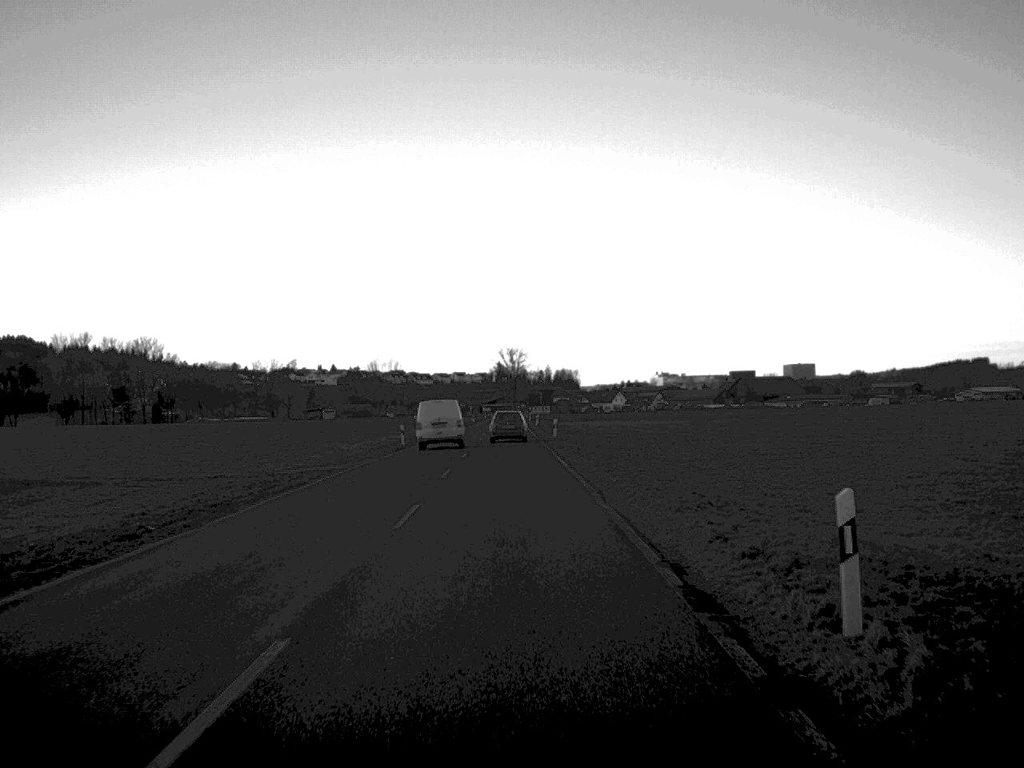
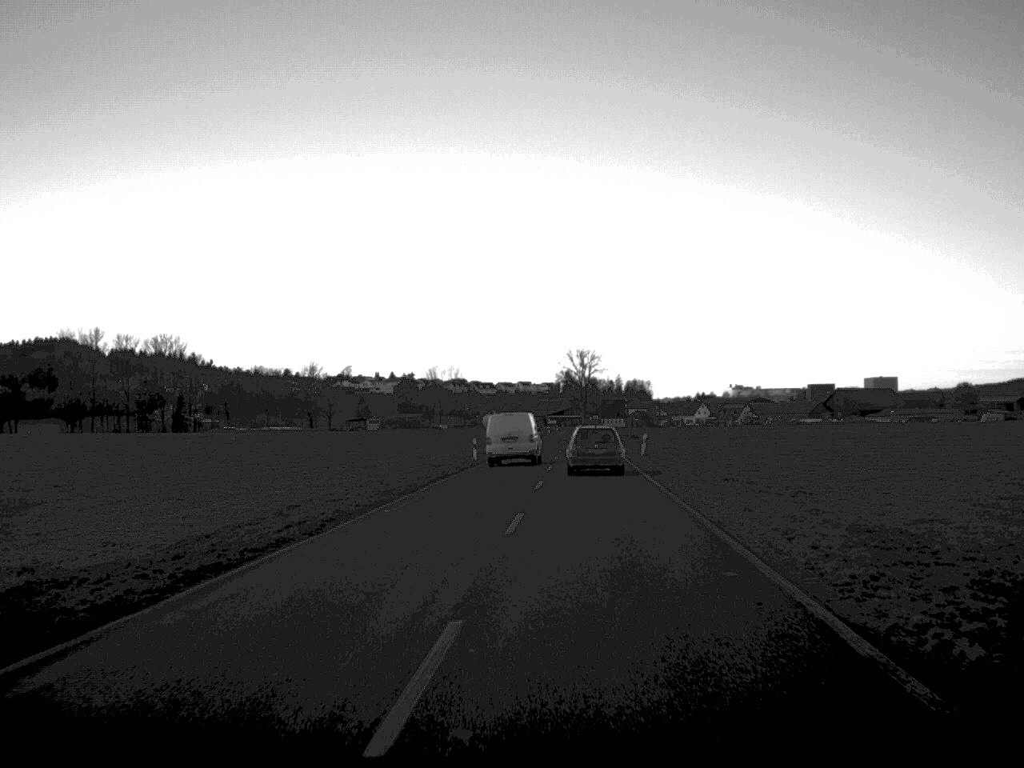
(-1.4, +58.3) m; -3°
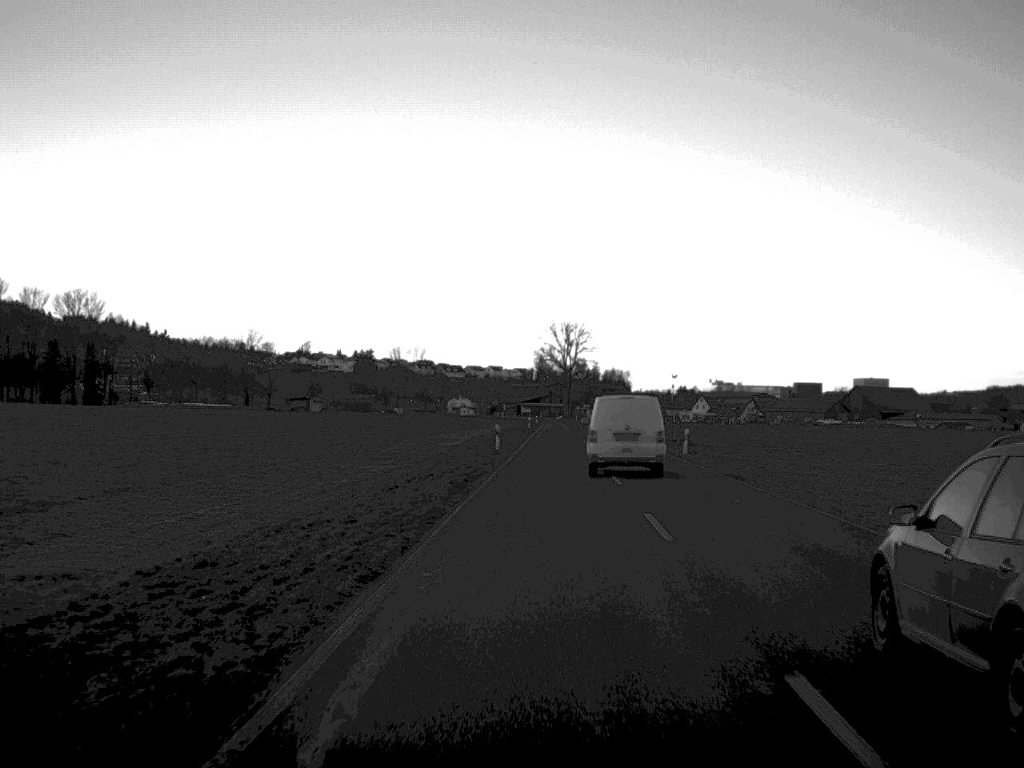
(+0.1, +62.2) m; +1°
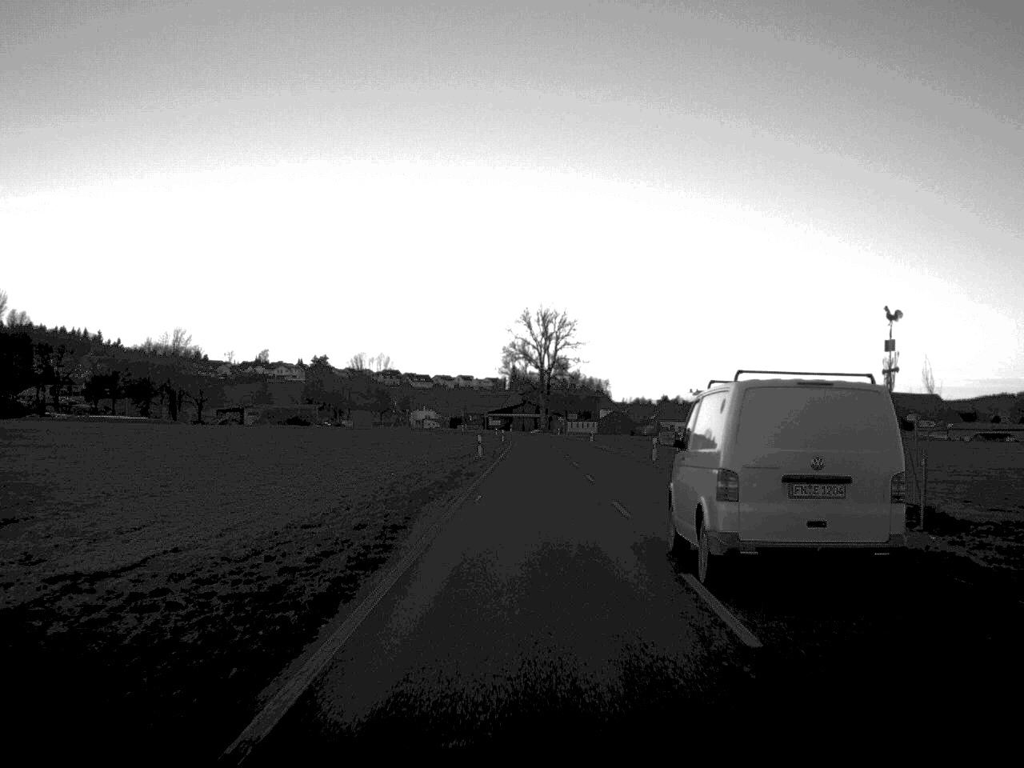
(+1.1, +54.7) m; +1°
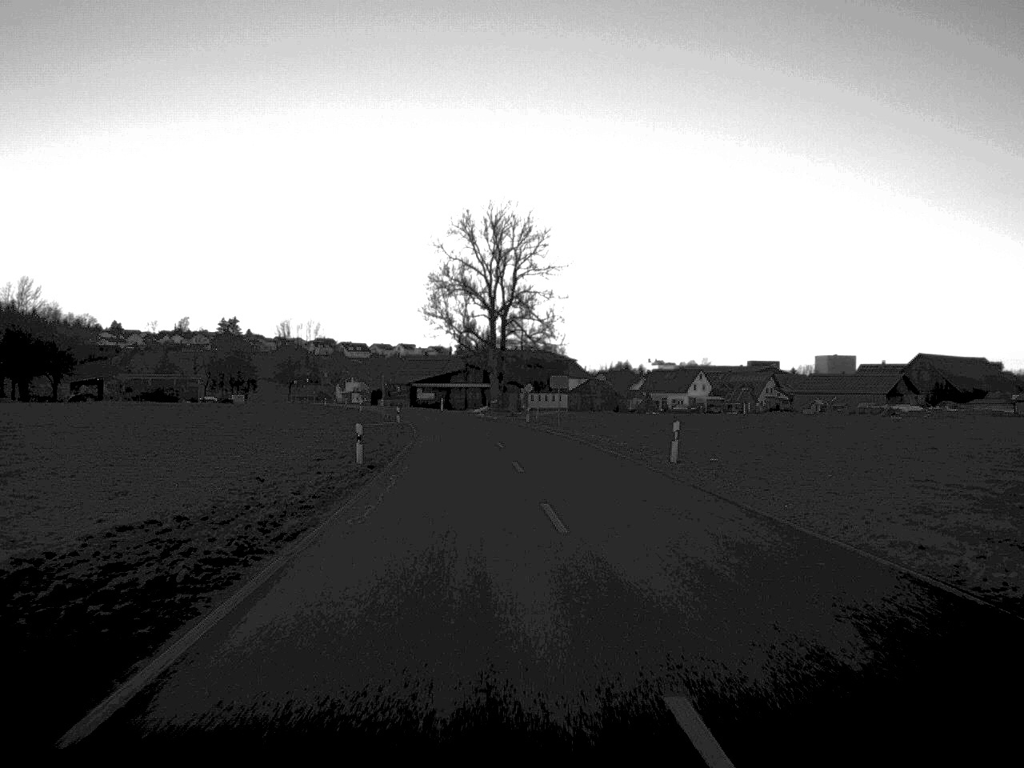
(+0.9, +77.9) m; +2°
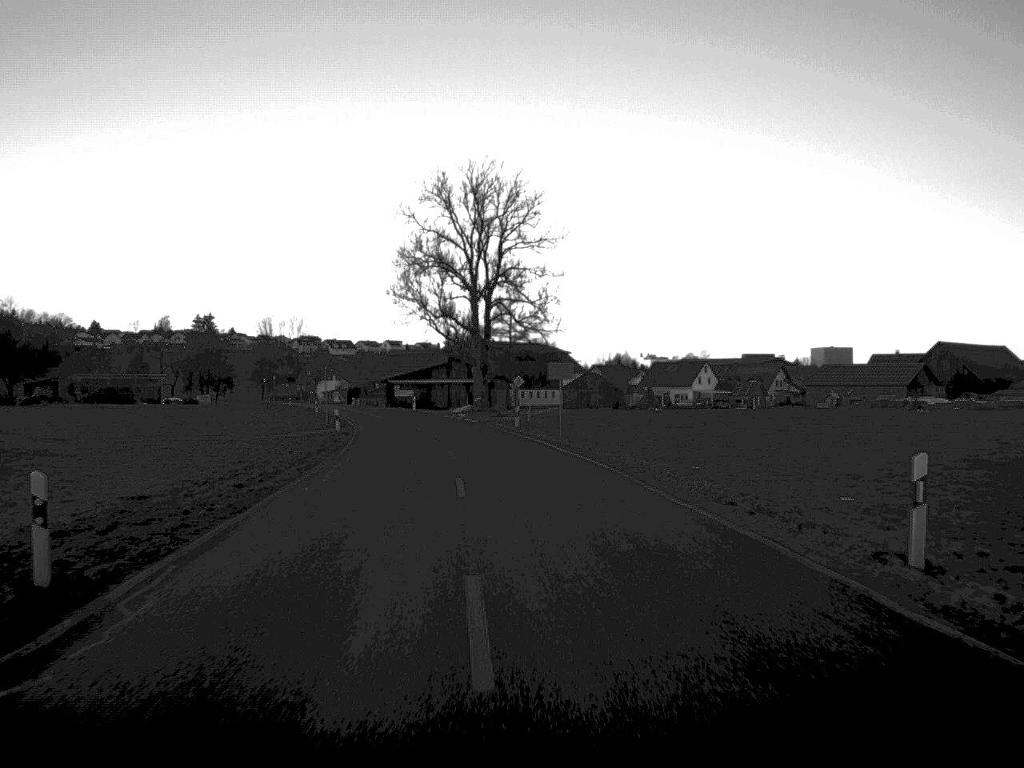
(+0.1, +19.7) m; 0°
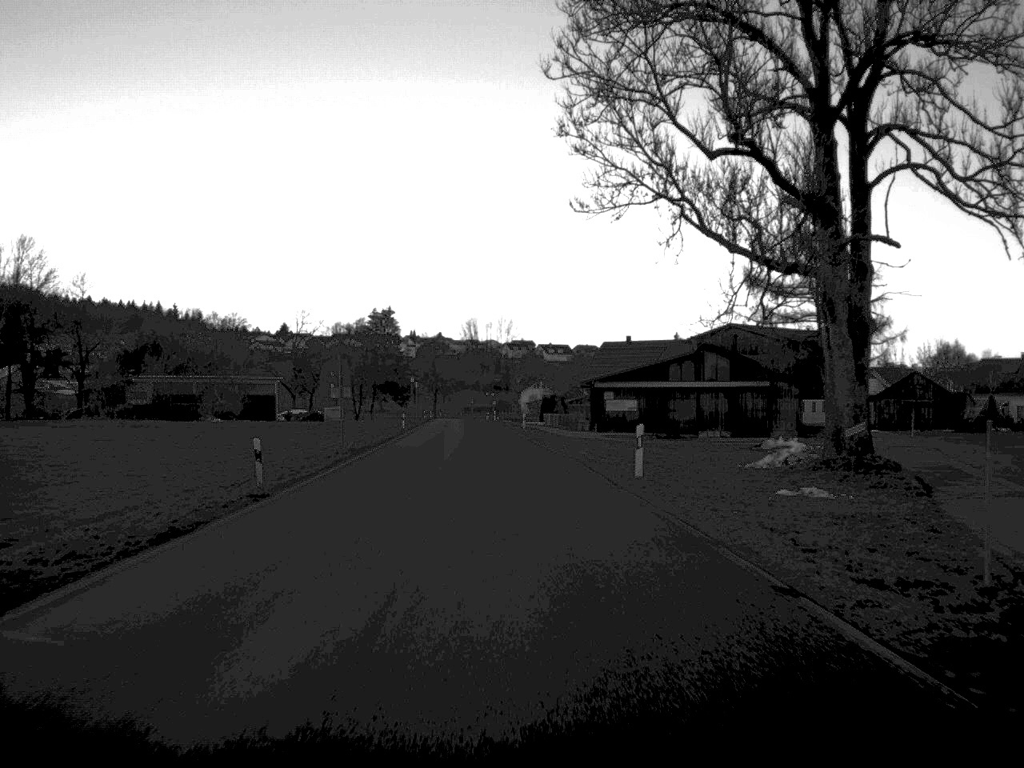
(-6.5, +71.0) m; -10°
